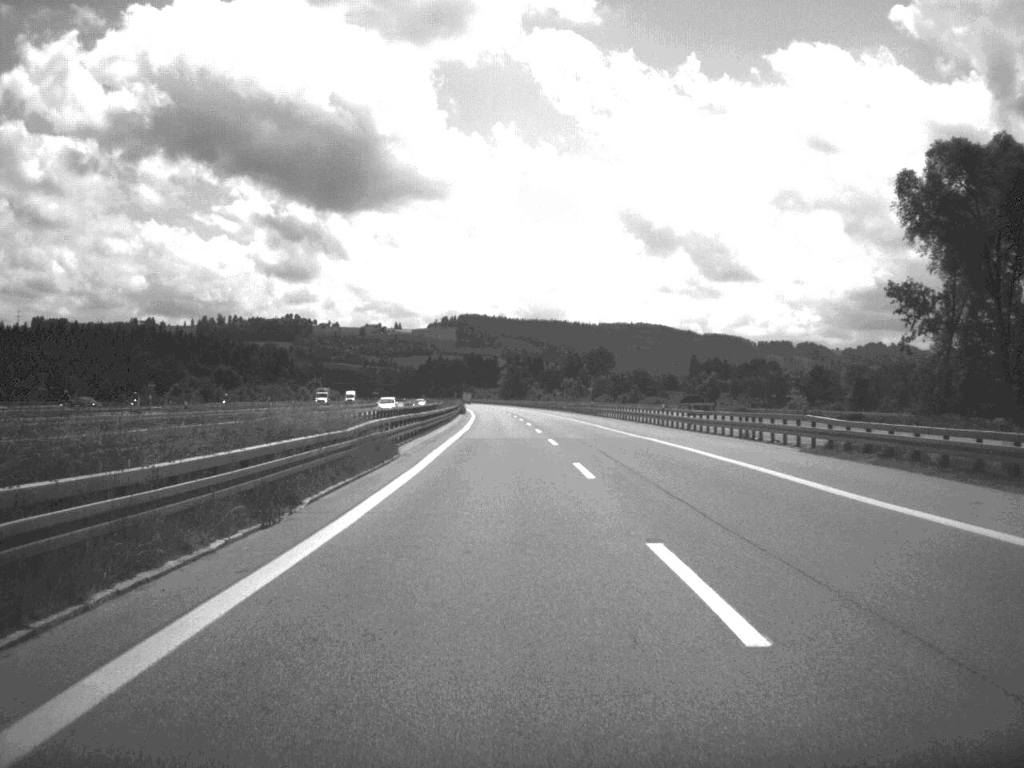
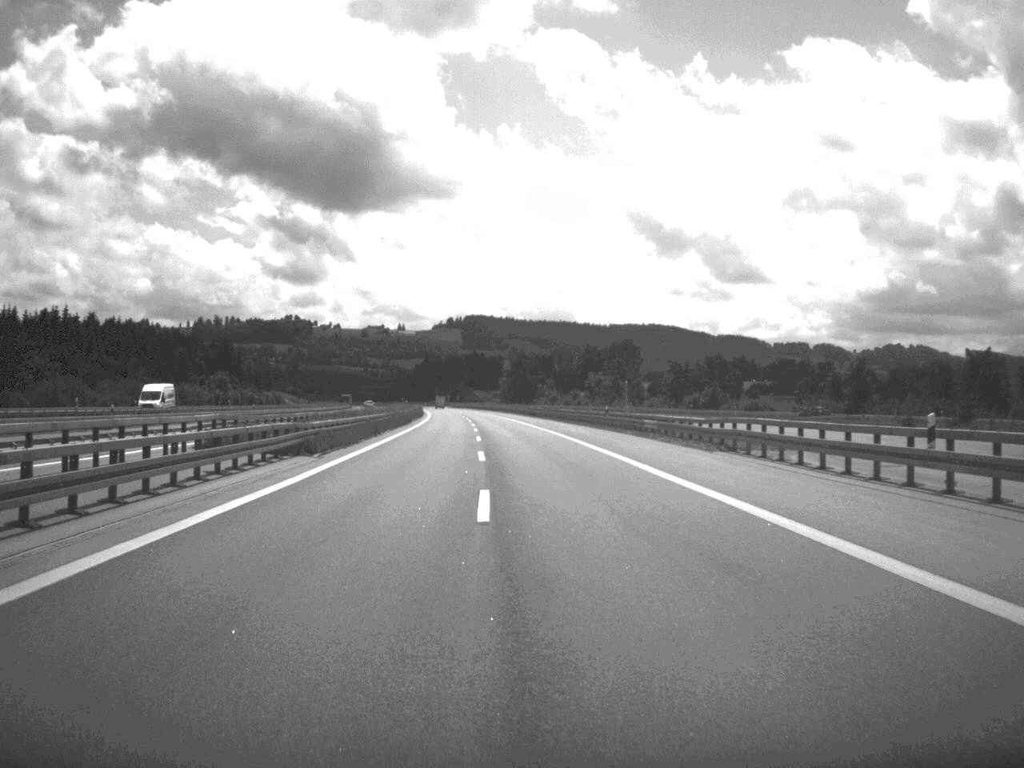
(-0.3, +99.0) m; -1°
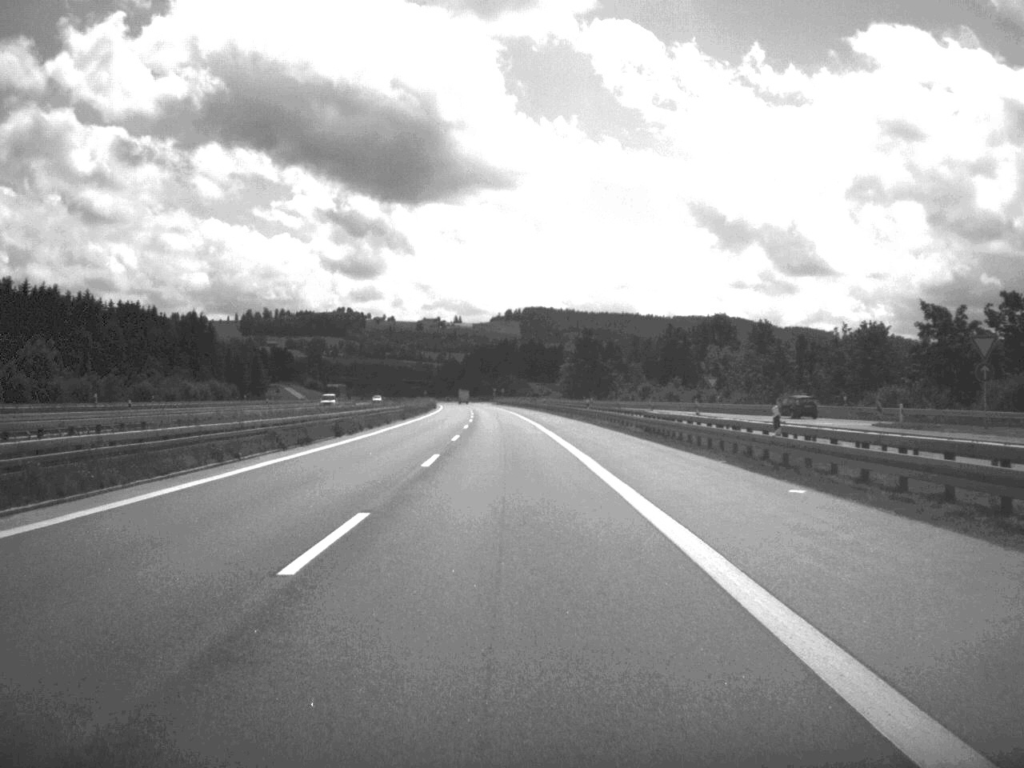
(-2.2, +94.1) m; -3°
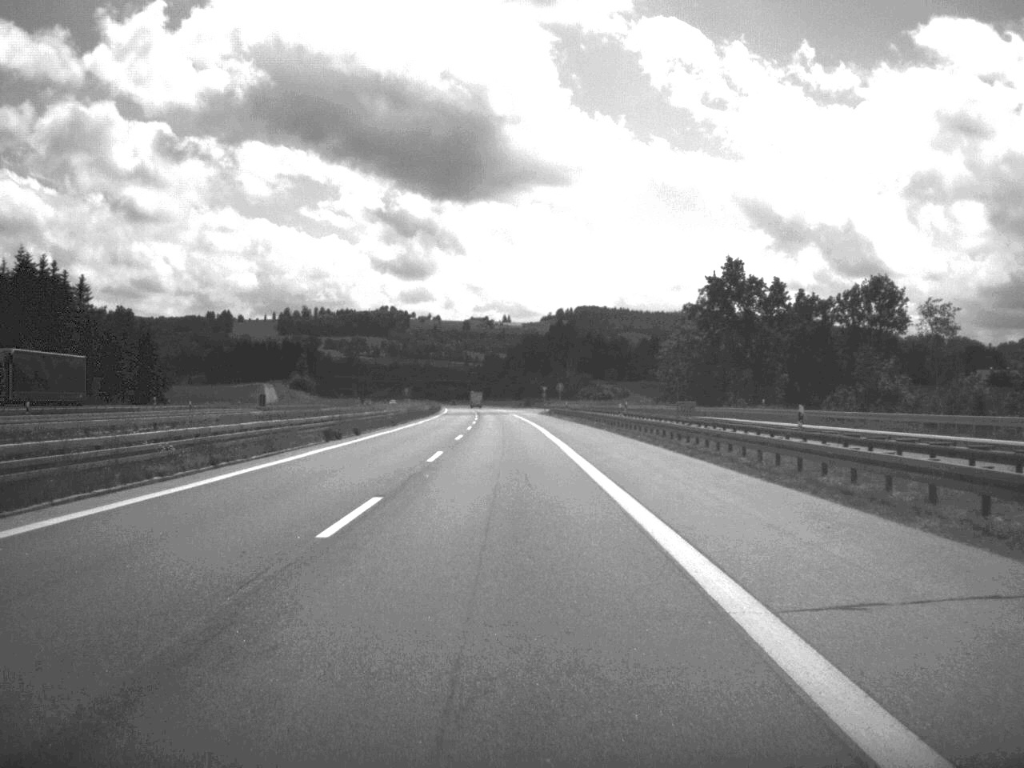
(-3.2, +121.1) m; -3°
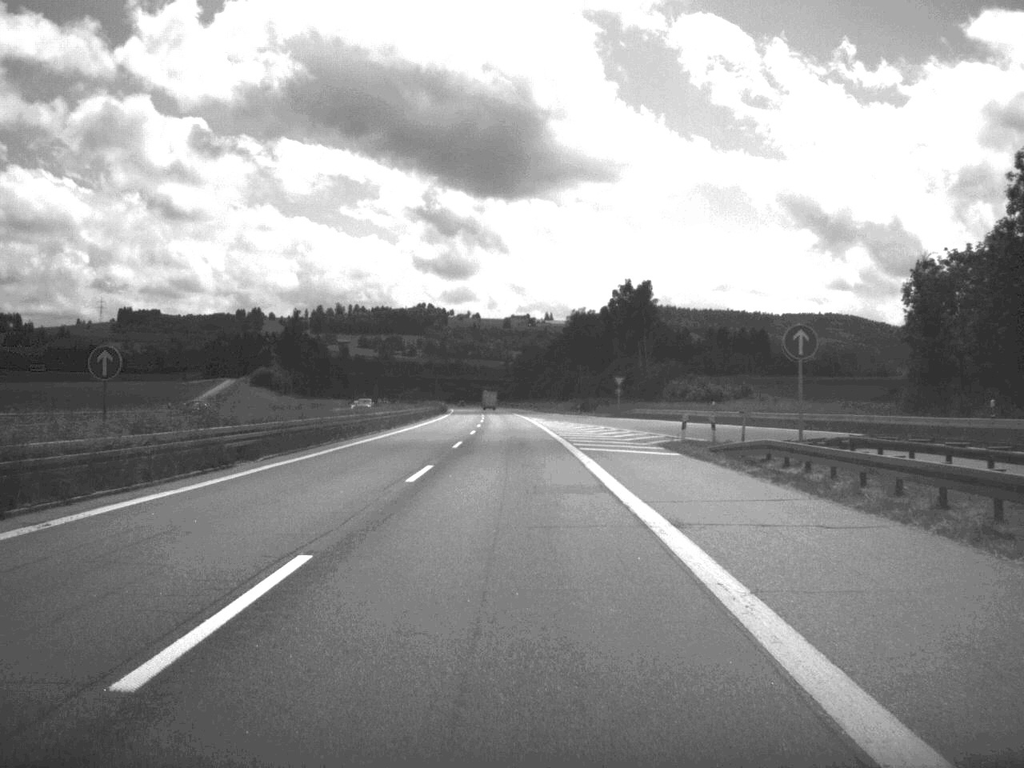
(-1.8, +96.7) m; -2°
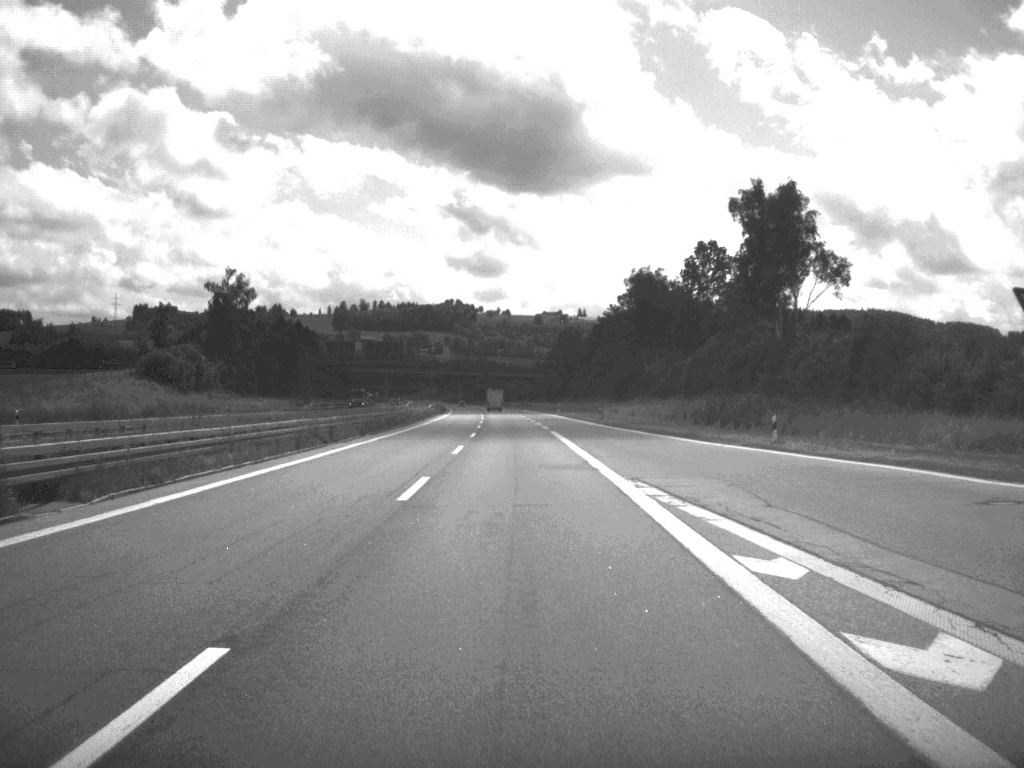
(-1.5, +93.5) m; -2°
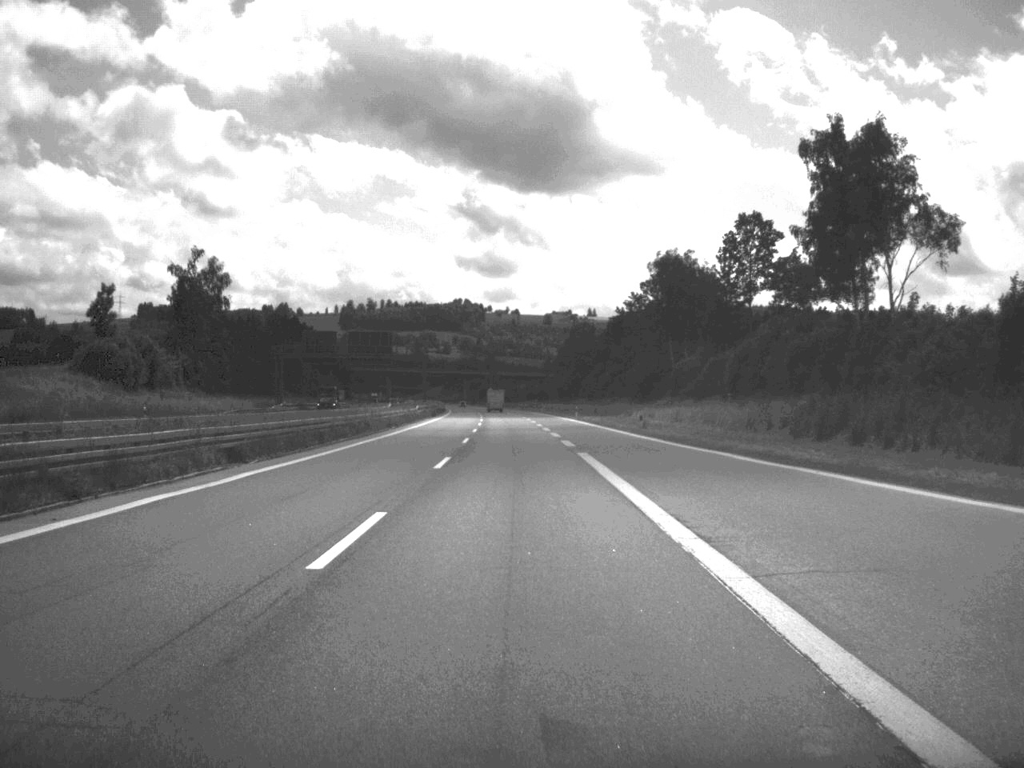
(-0.1, +26.1) m; 0°
